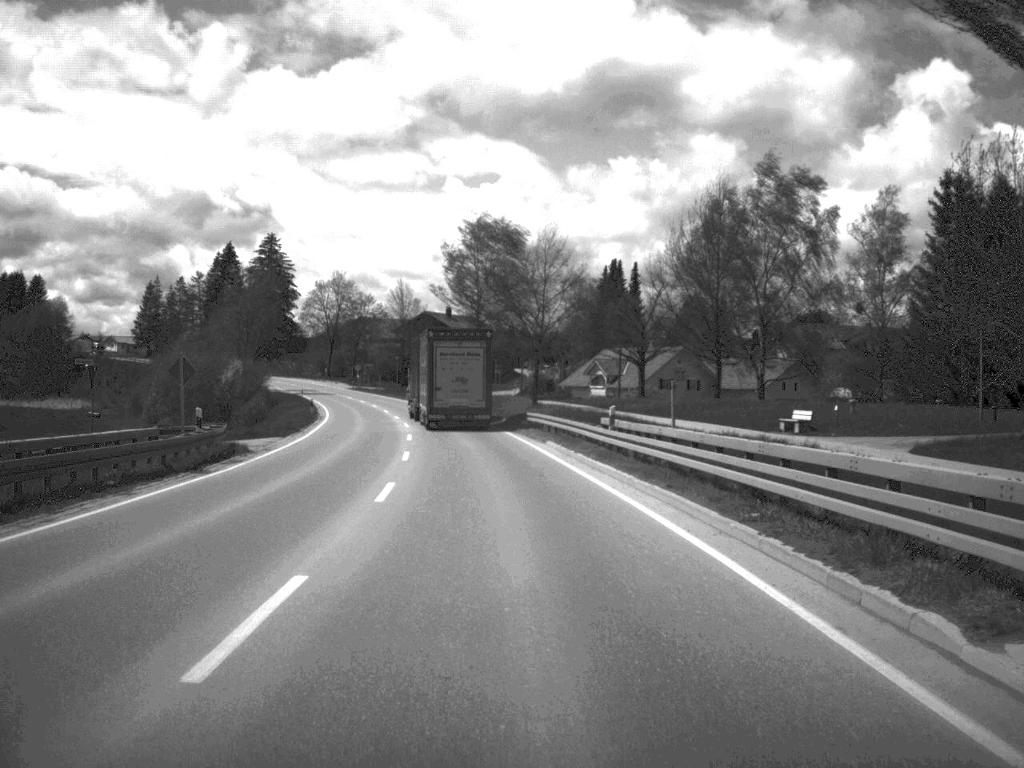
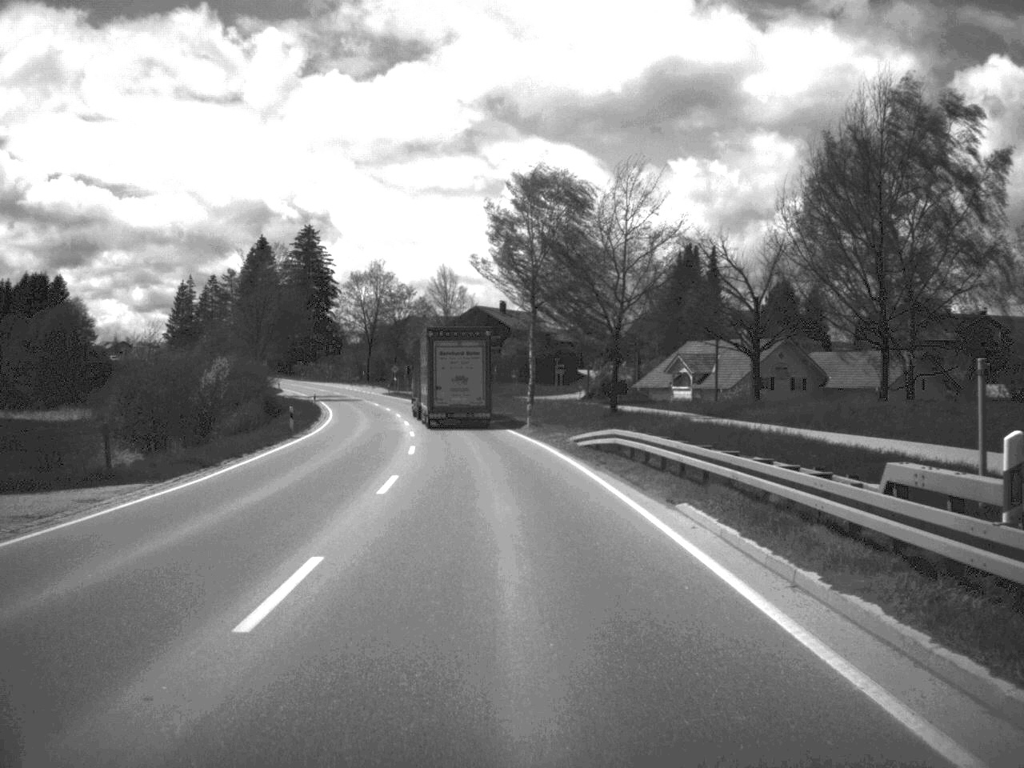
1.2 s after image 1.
(-0.5, +22.0) m; -3°
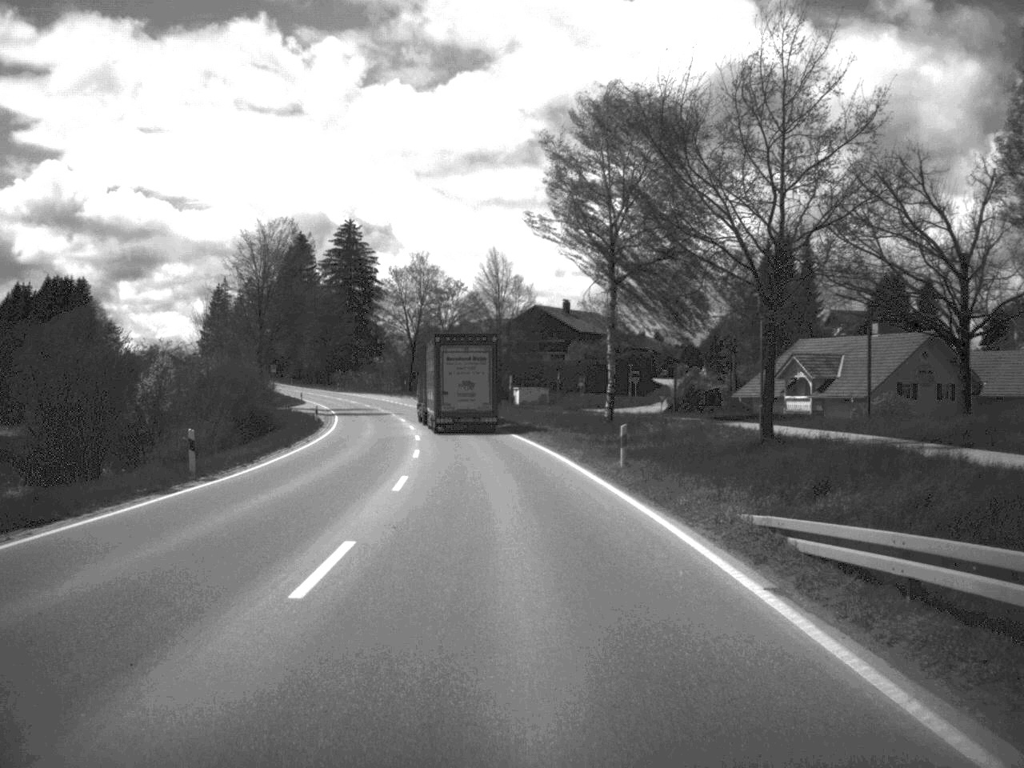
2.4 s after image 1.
(-0.6, +22.2) m; -3°
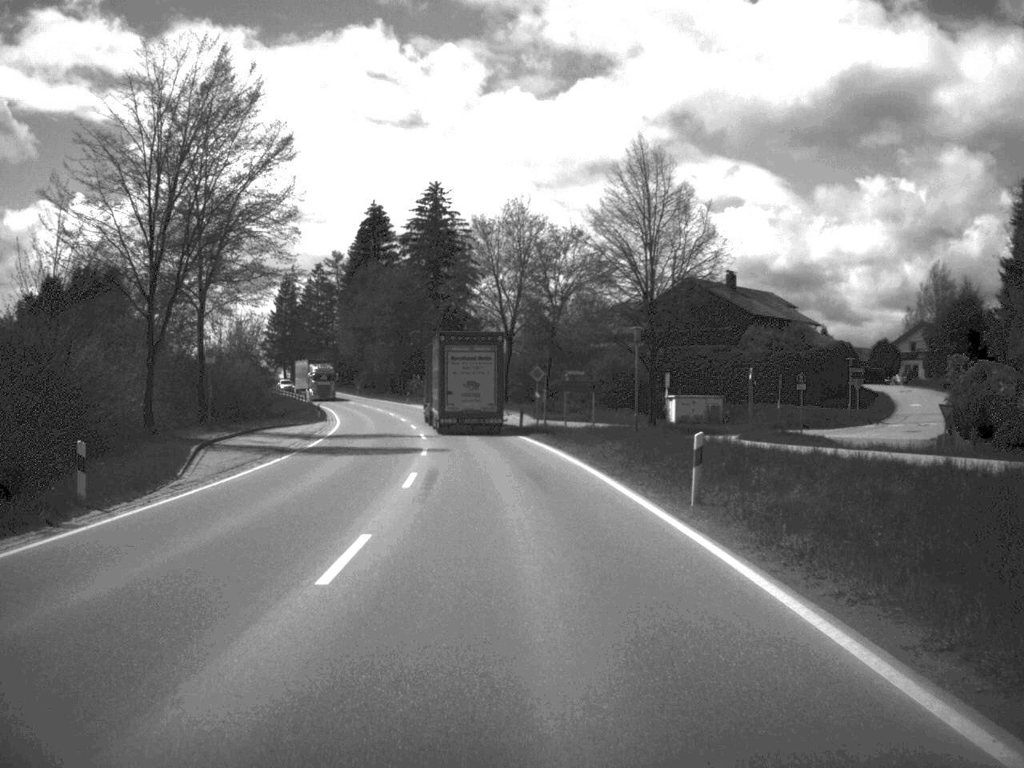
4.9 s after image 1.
(-2.3, +46.7) m; -6°
